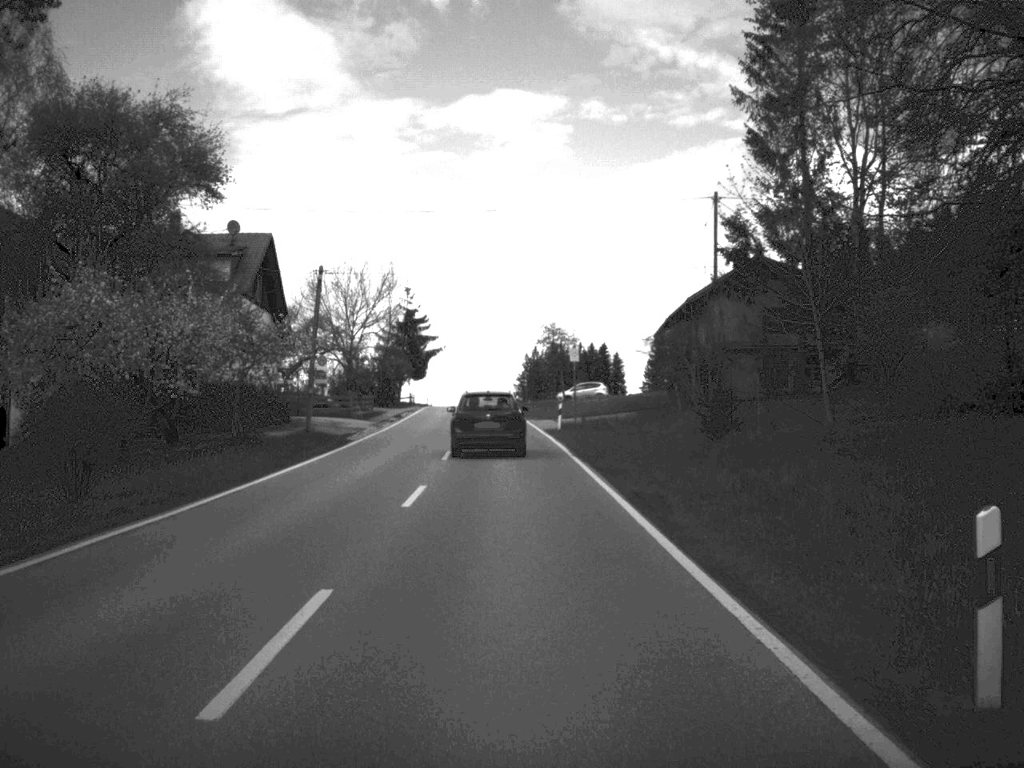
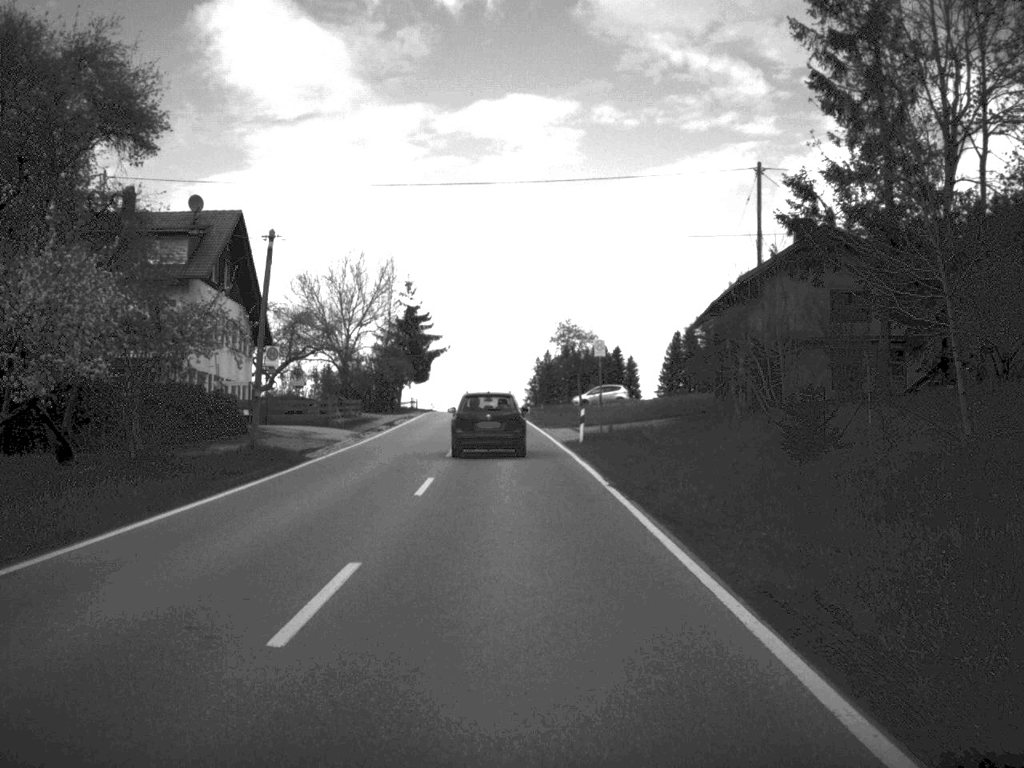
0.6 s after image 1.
(0.0, +10.1) m; -1°
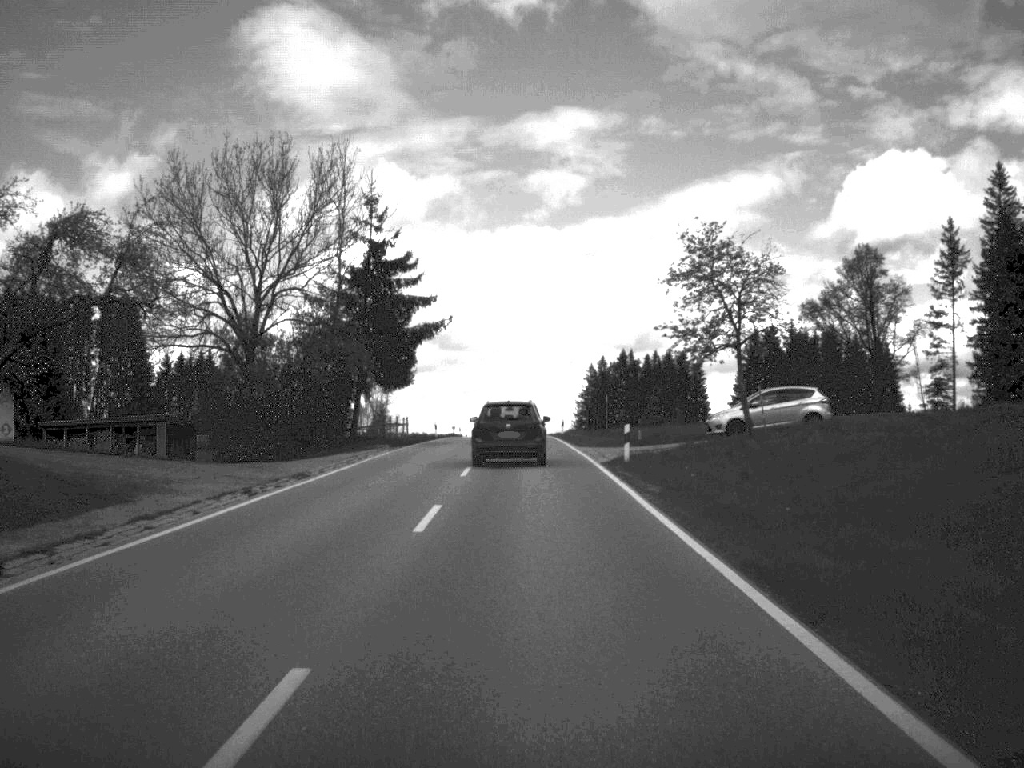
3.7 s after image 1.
(-1.2, +51.2) m; -2°
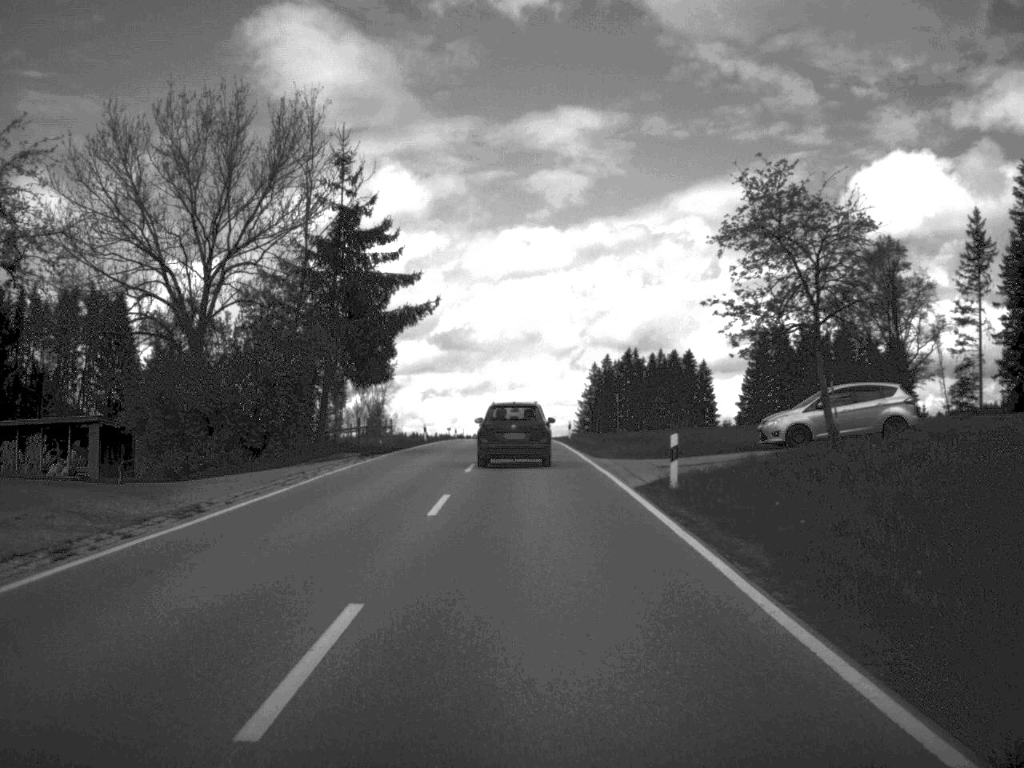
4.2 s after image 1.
(0.0, +9.6) m; 0°
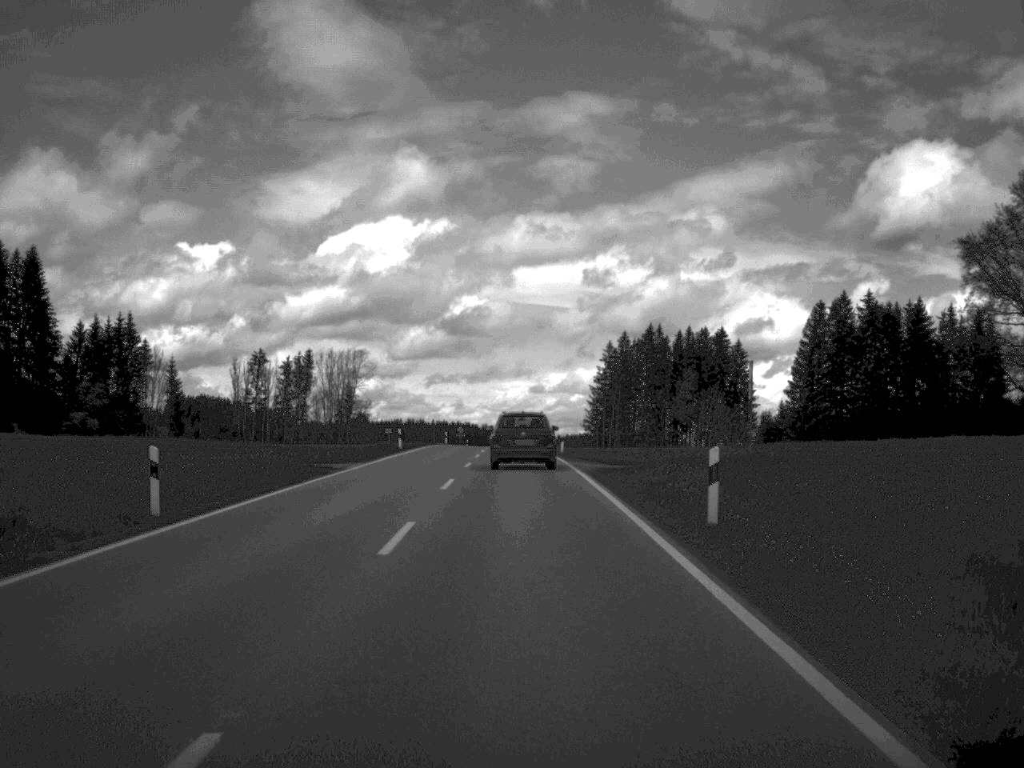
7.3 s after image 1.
(-0.1, +50.5) m; 0°
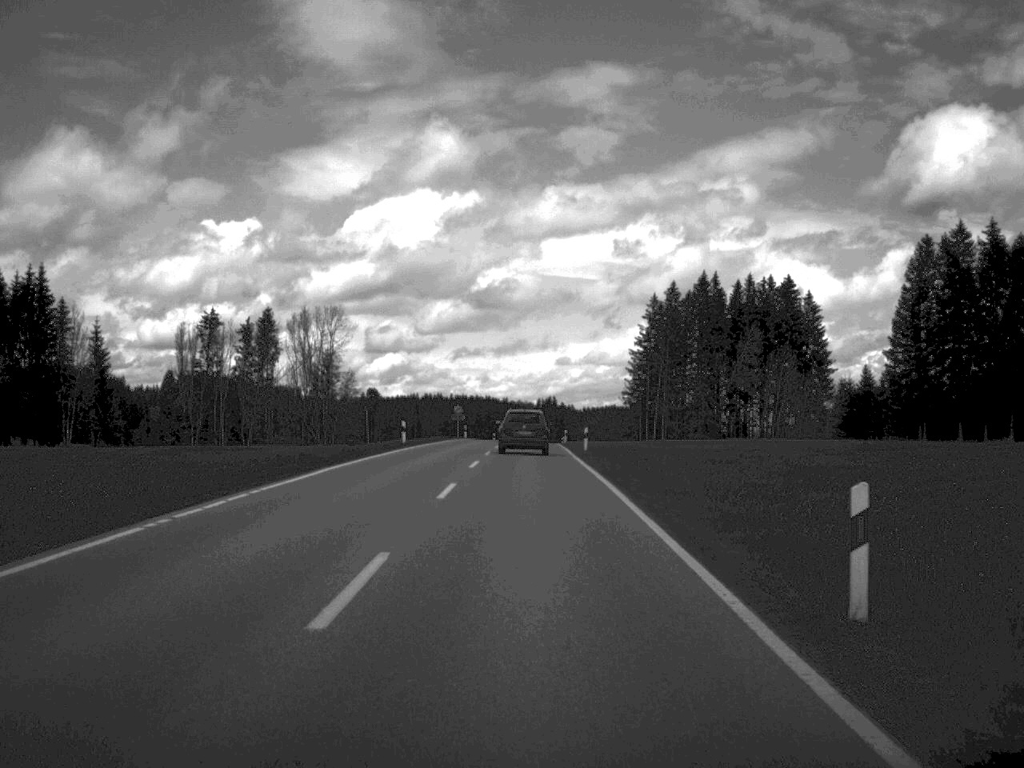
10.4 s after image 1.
(-0.5, +51.4) m; -1°
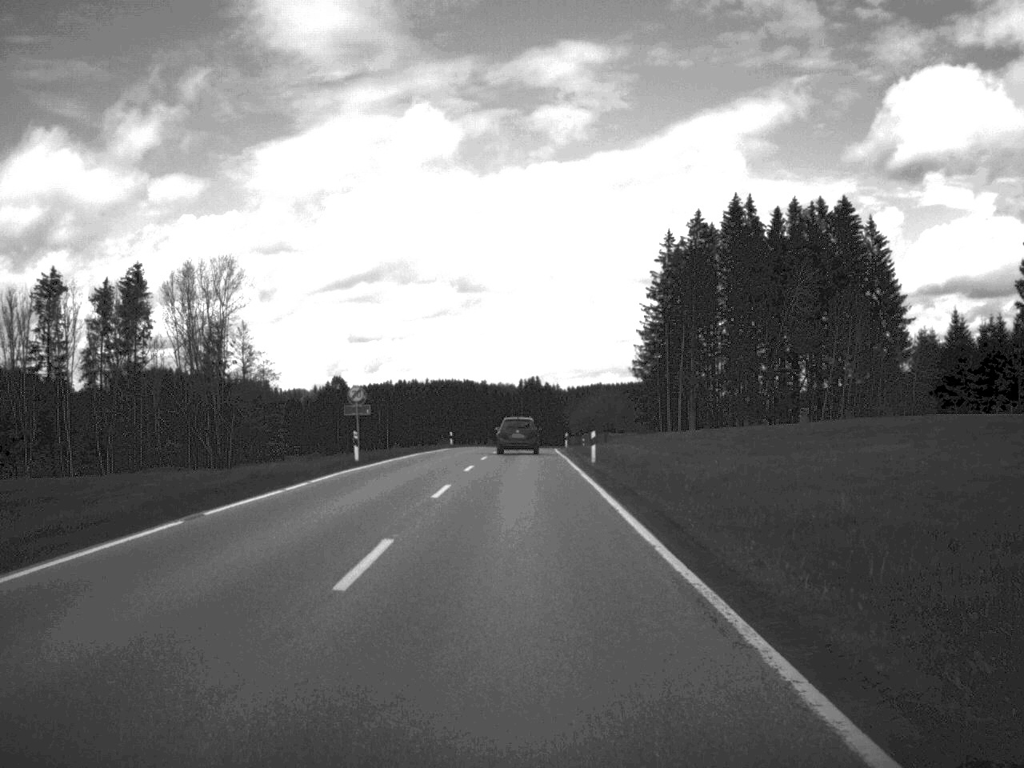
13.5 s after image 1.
(+0.2, +56.6) m; +1°
